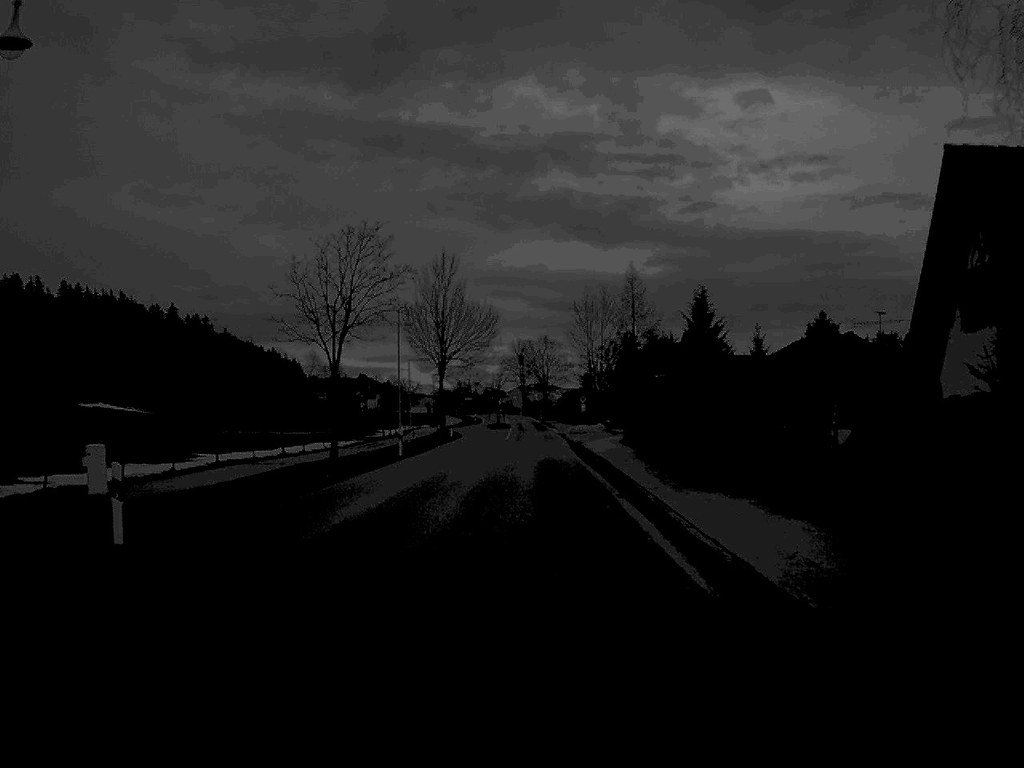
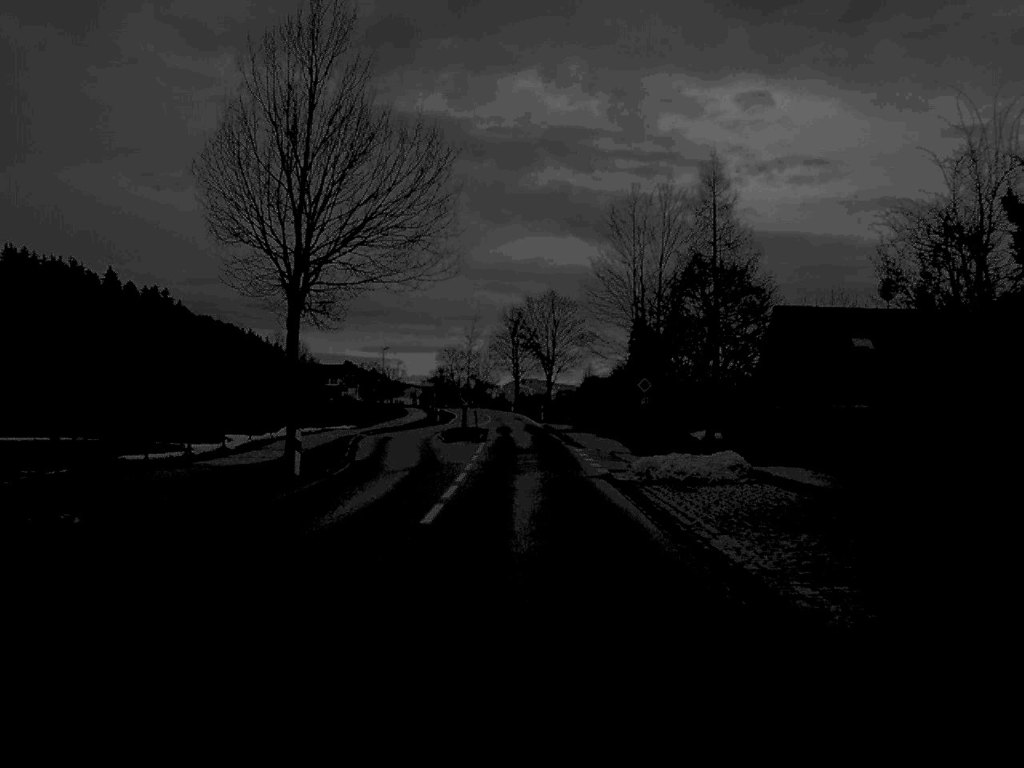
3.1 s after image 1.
(+0.2, +52.9) m; 0°
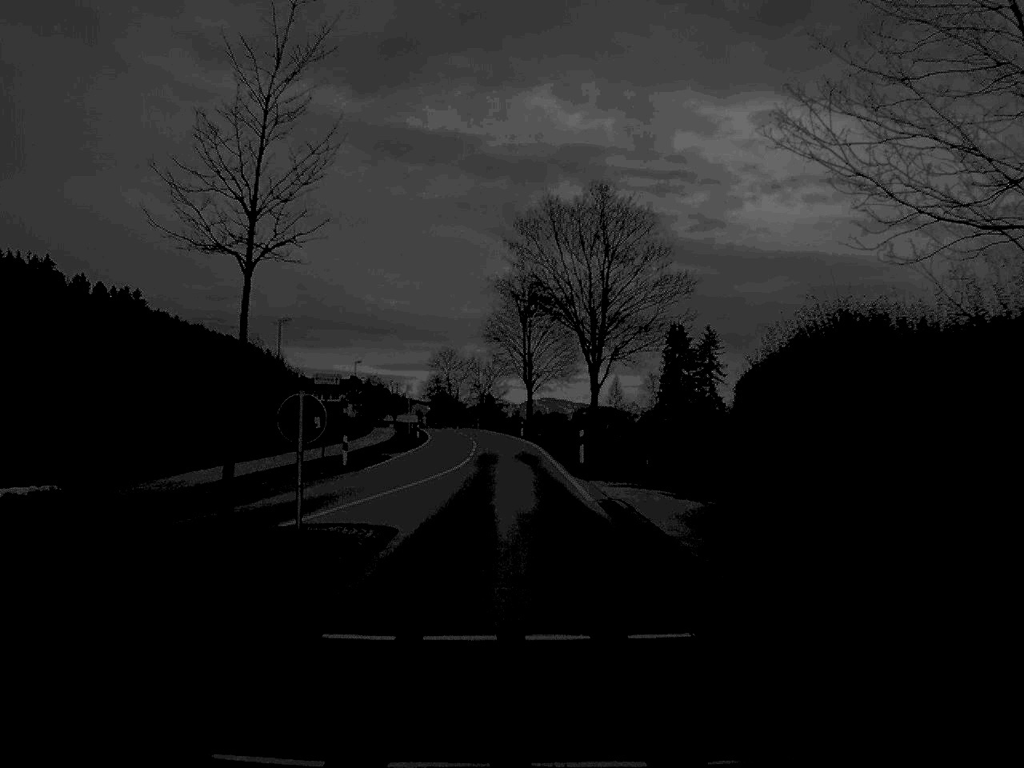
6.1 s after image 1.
(0.0, +51.4) m; -1°
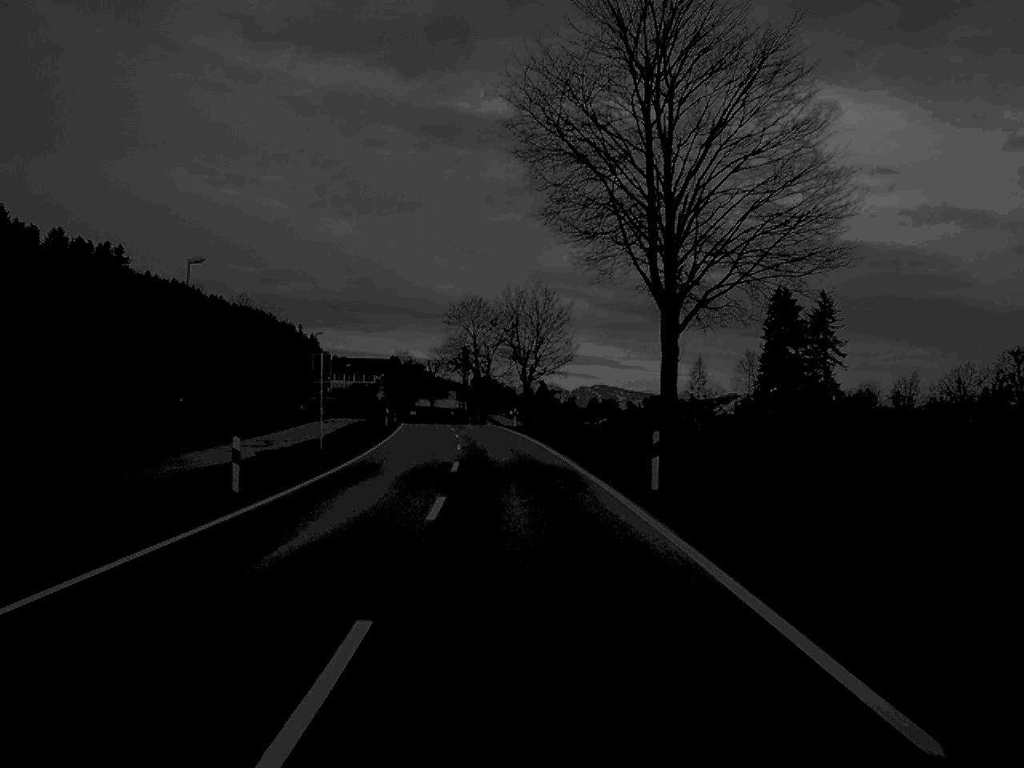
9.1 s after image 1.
(-1.5, +68.0) m; -2°
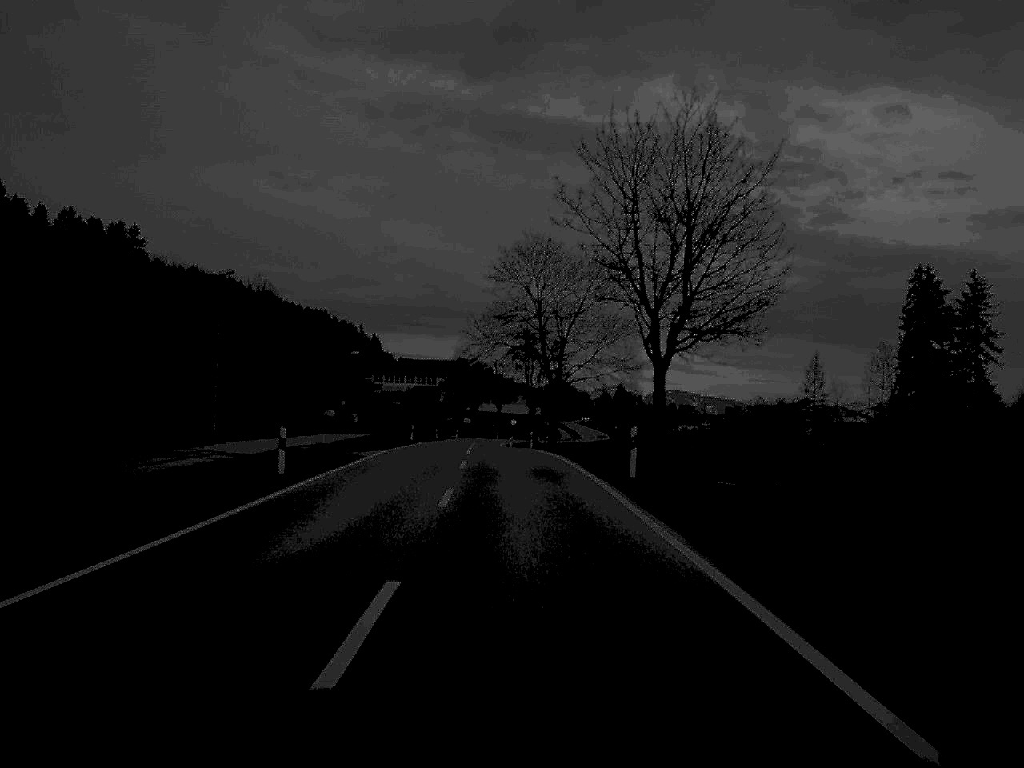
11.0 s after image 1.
(-1.2, +45.9) m; -3°
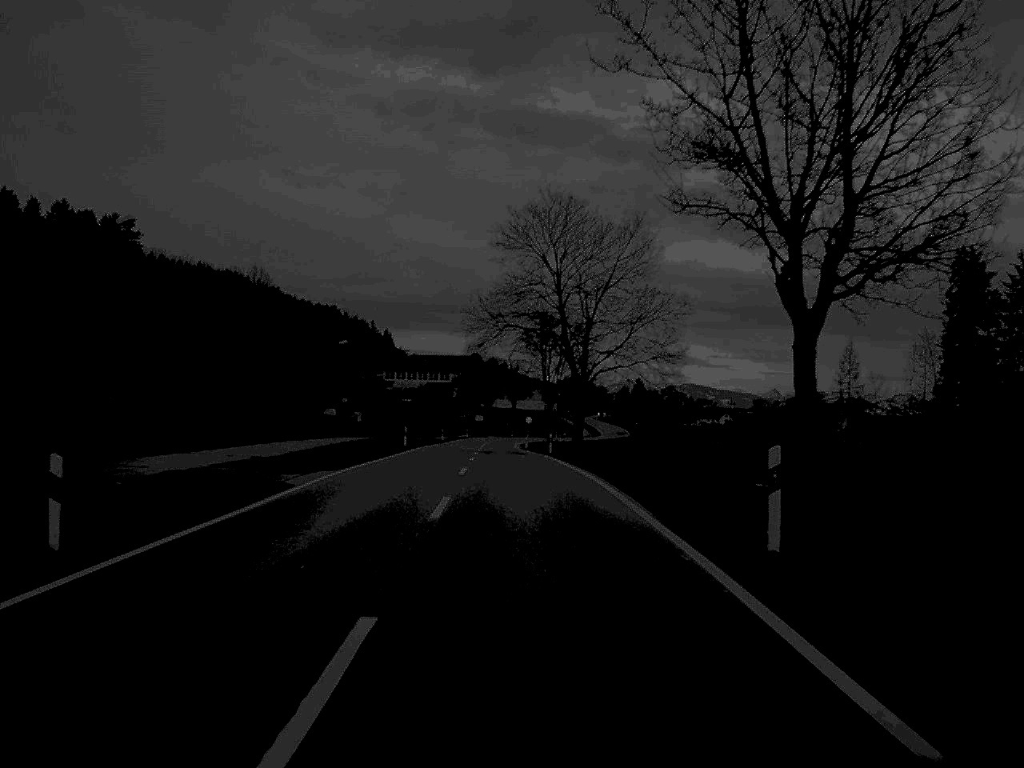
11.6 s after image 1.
(-0.1, +13.7) m; -1°
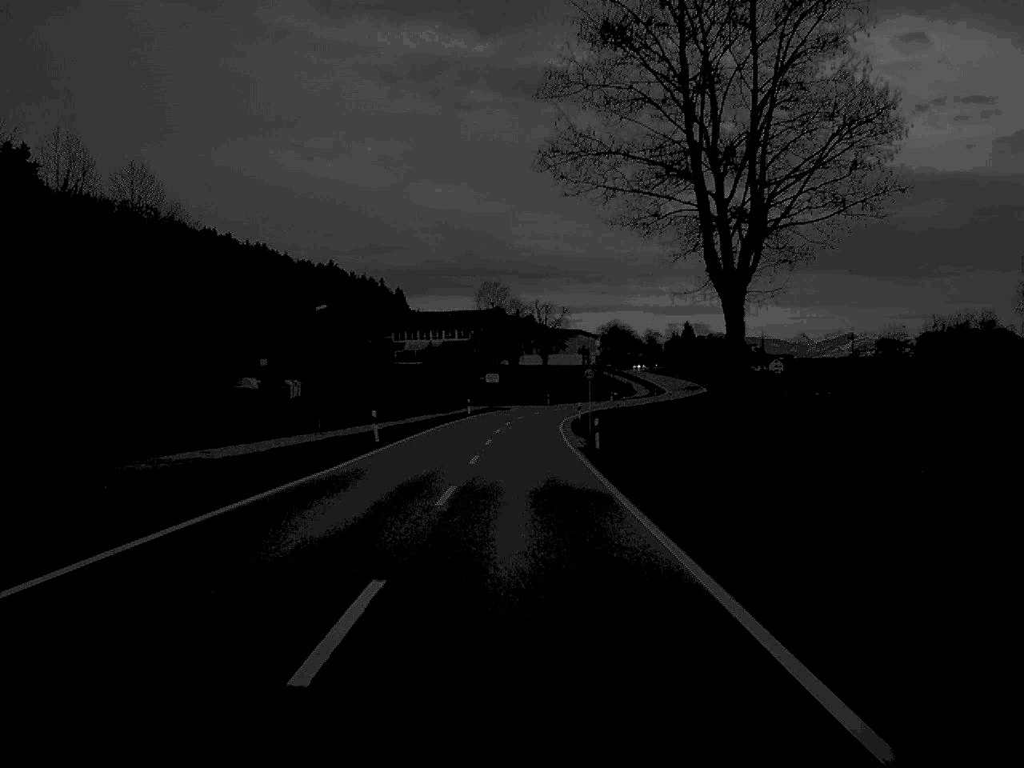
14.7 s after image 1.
(-1.2, +69.7) m; -1°
